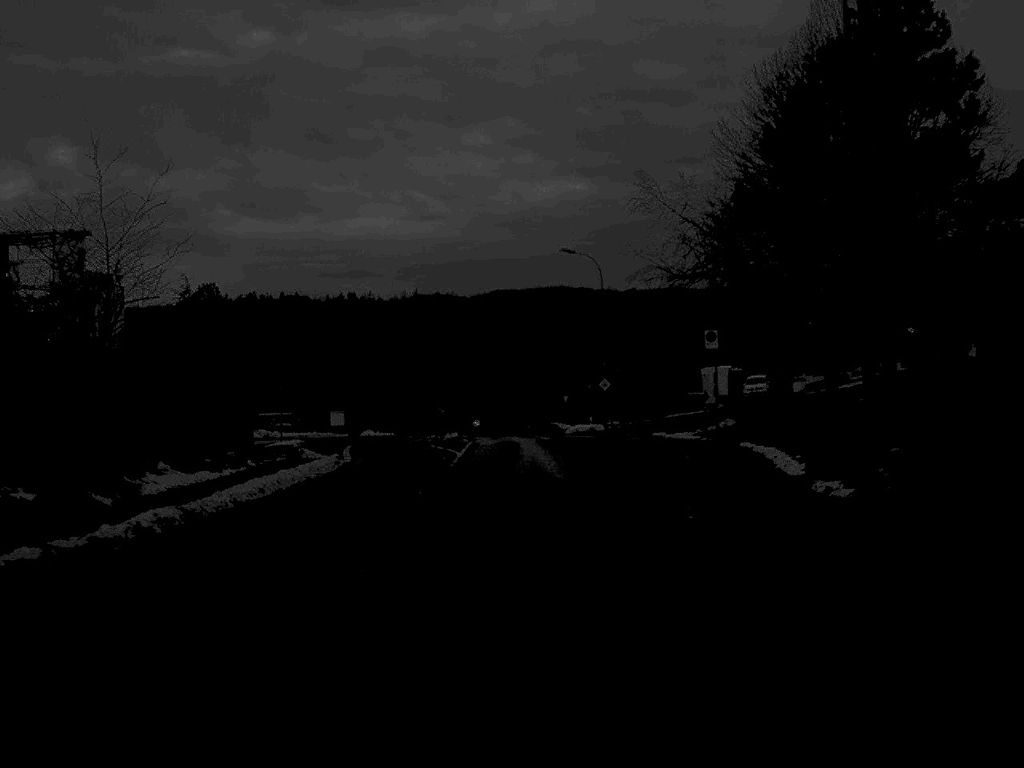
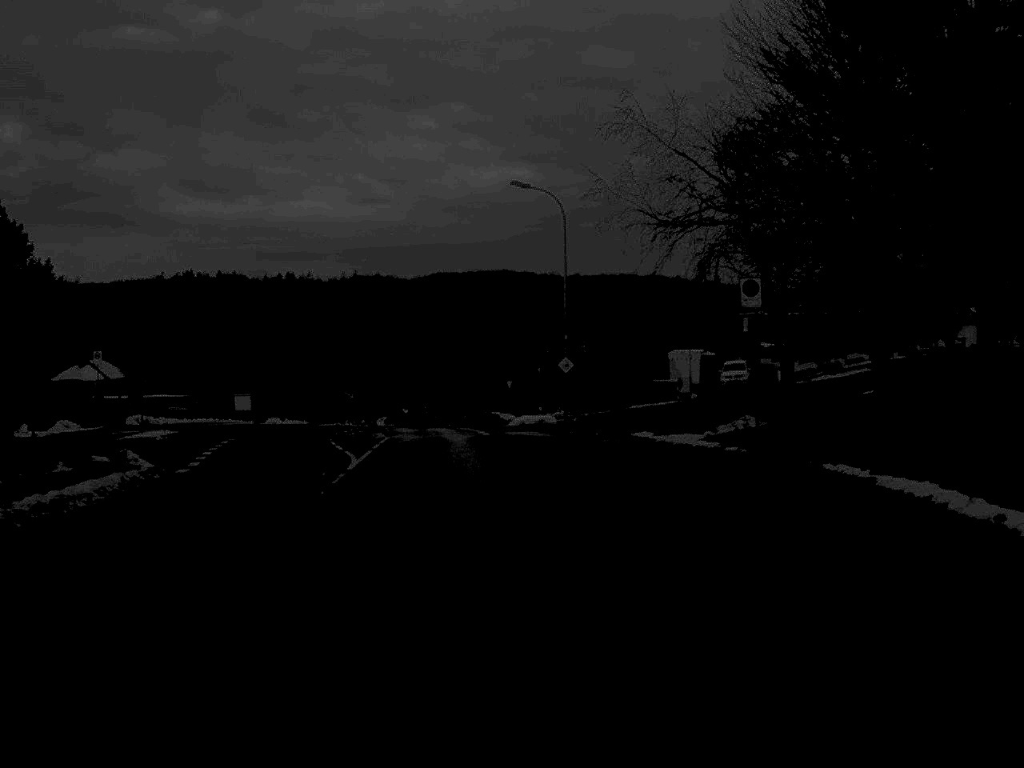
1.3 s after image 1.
(+0.2, +14.7) m; +3°
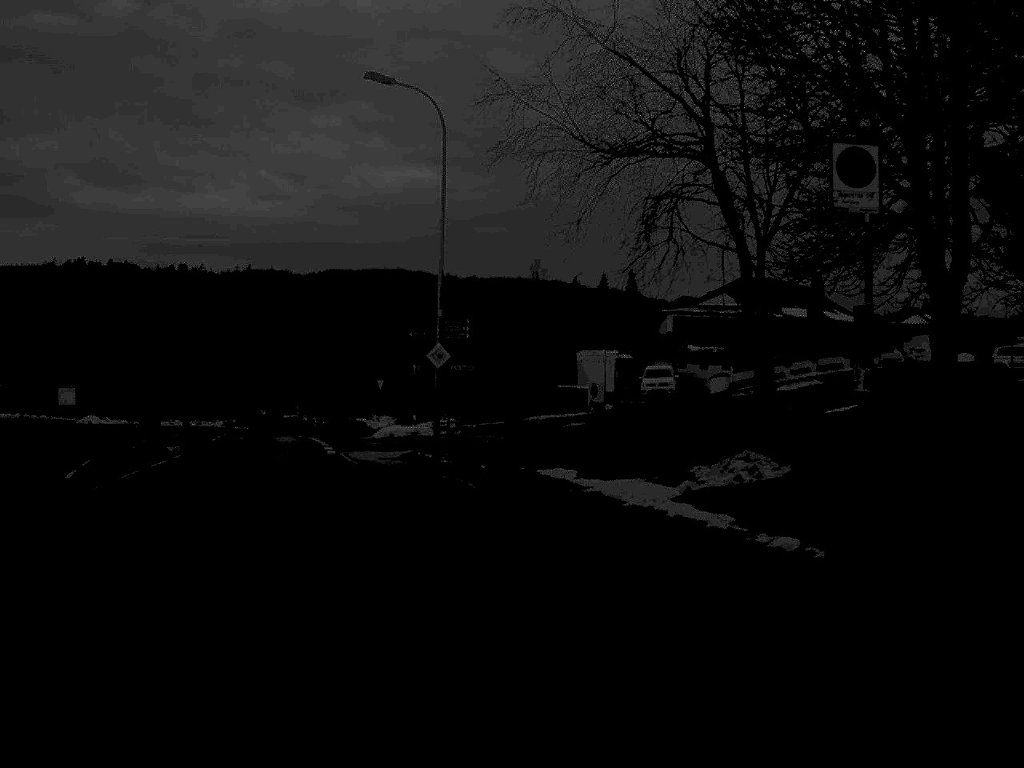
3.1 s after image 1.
(+0.8, +14.8) m; +4°
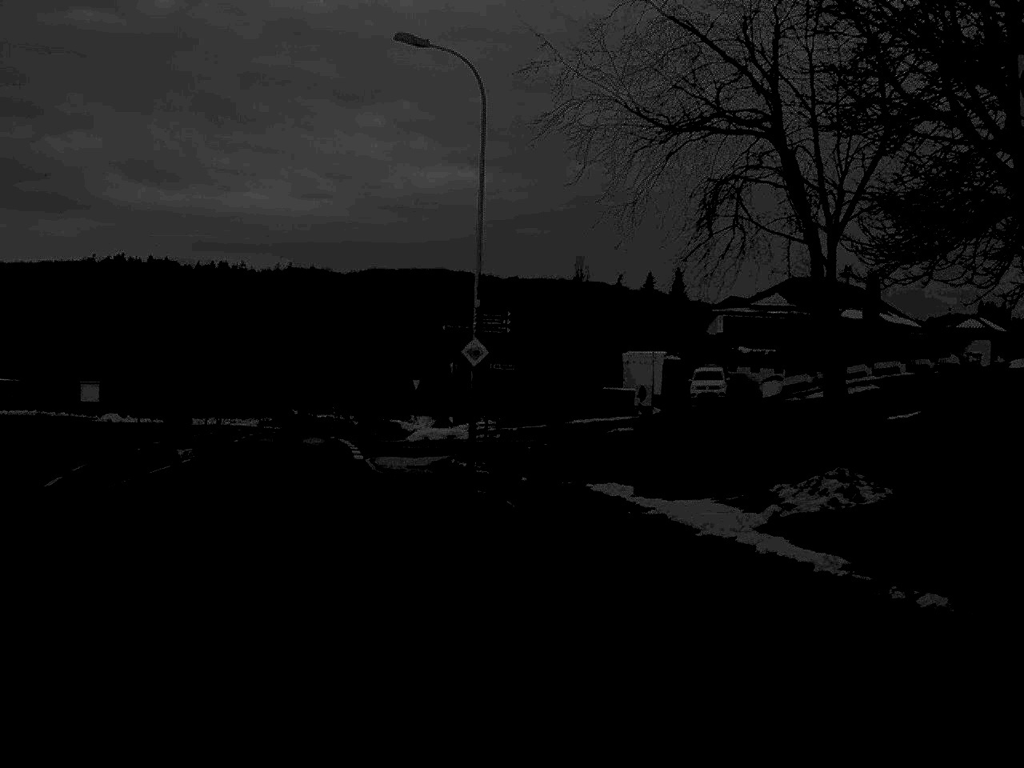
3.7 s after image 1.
(0.0, +3.1) m; -2°
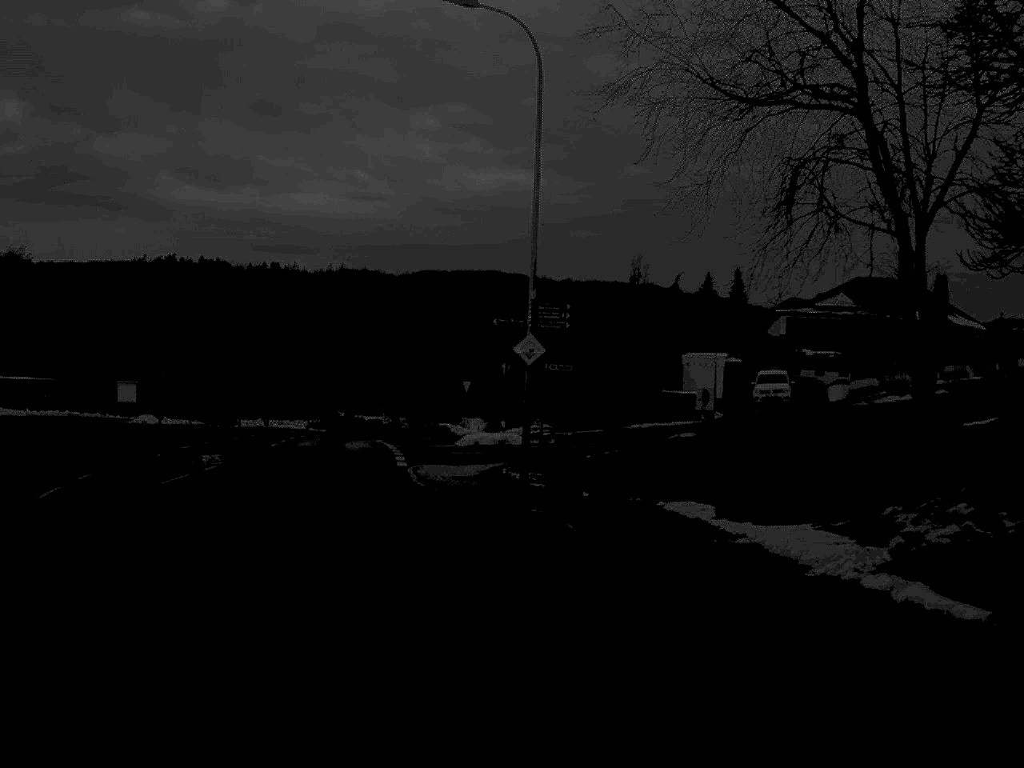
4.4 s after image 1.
(-0.1, +2.7) m; -2°
